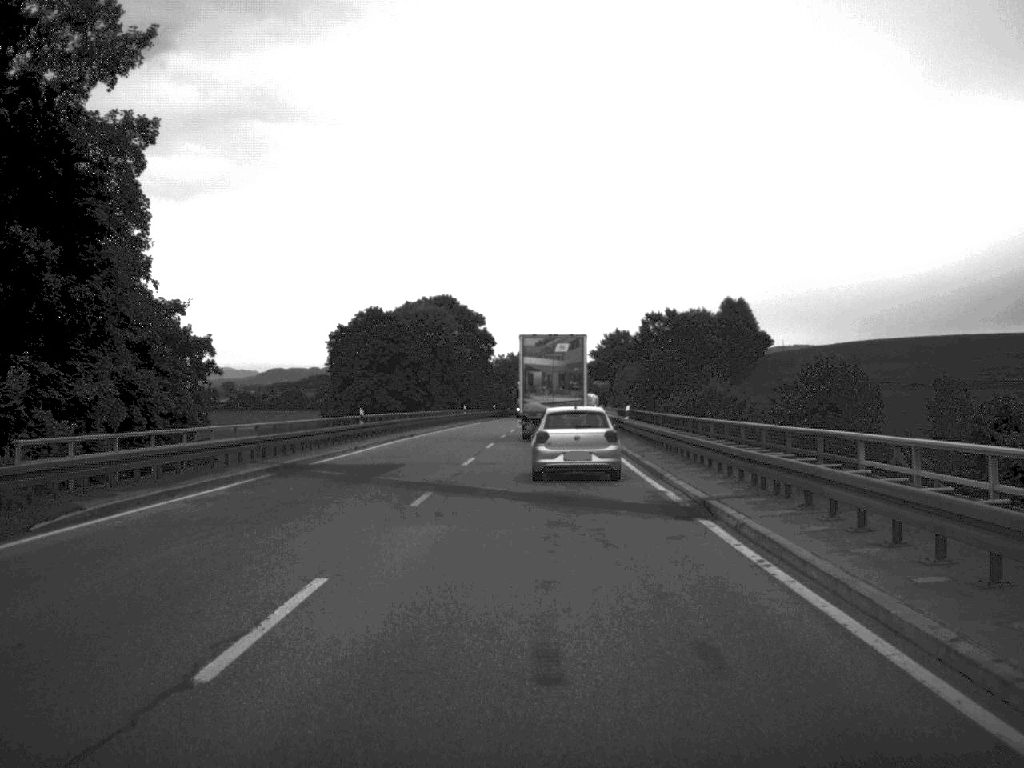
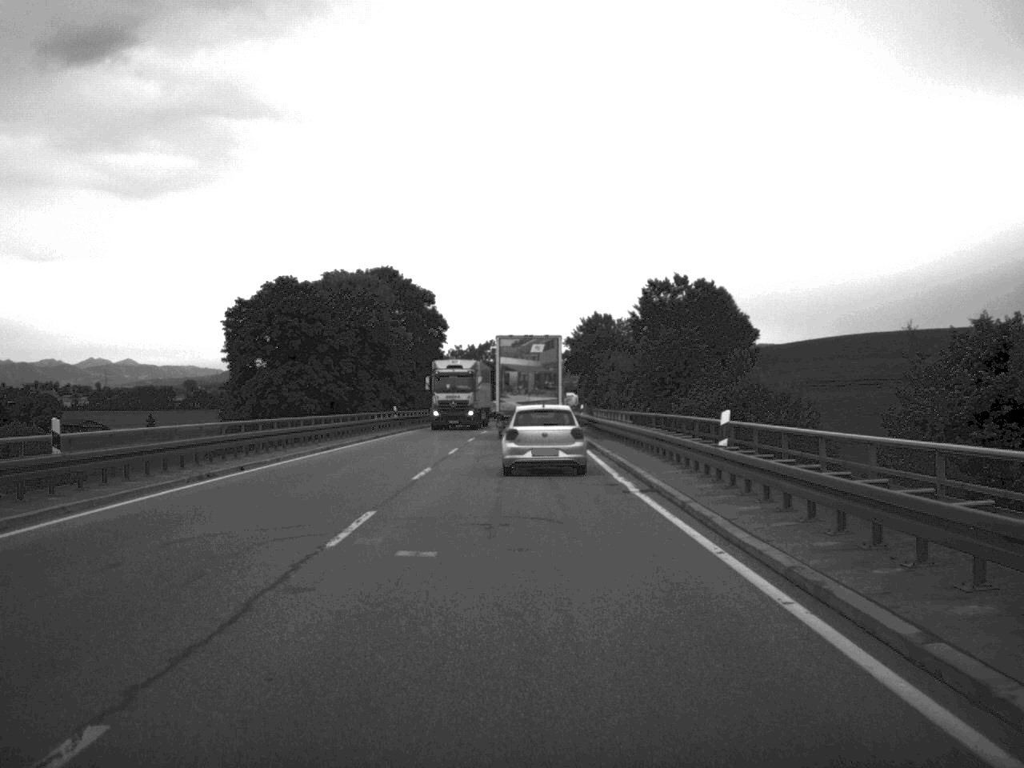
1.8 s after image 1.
(+0.4, +29.2) m; +1°
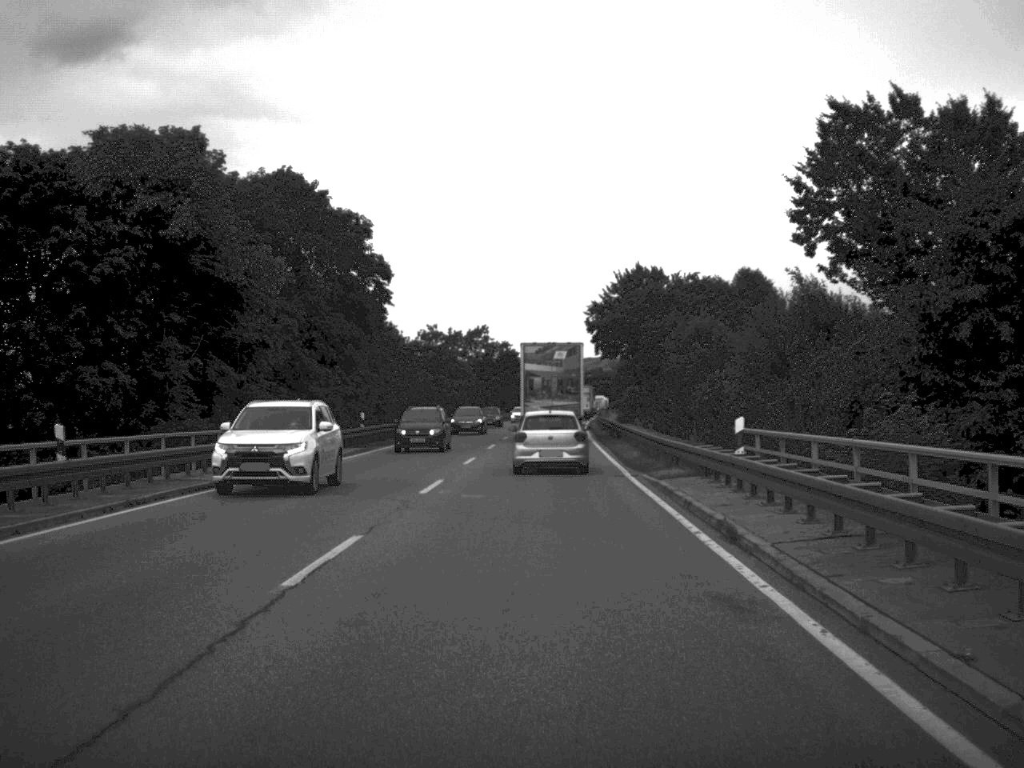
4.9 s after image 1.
(-0.1, +49.6) m; 0°
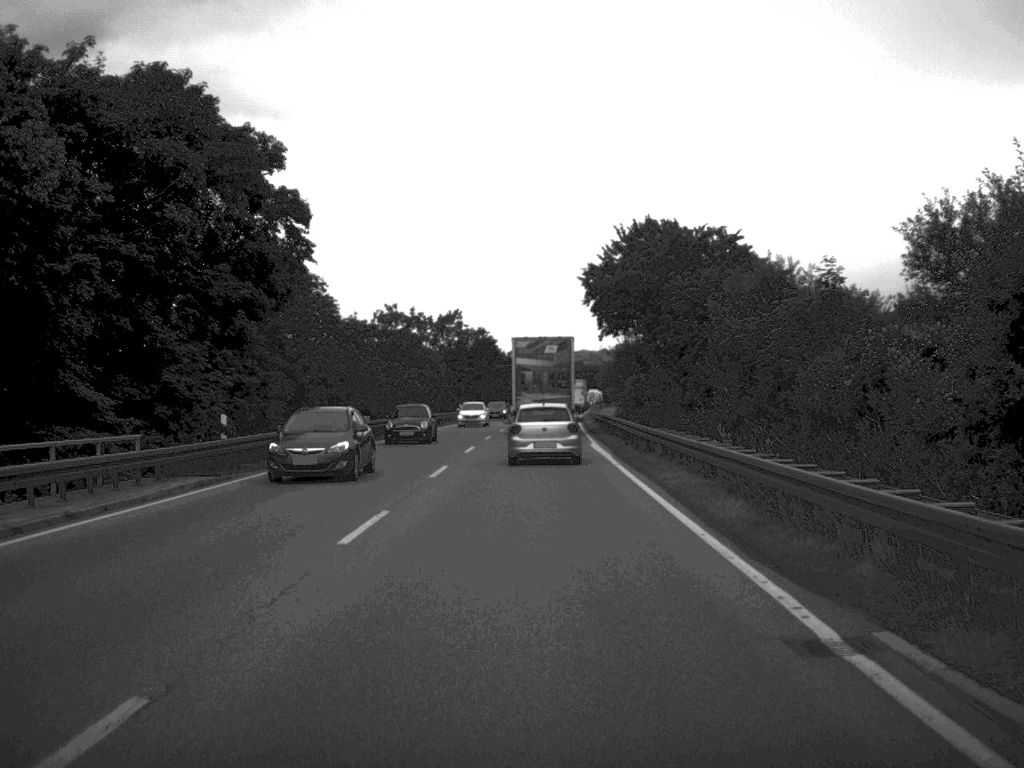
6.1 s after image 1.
(+0.1, +20.0) m; +1°
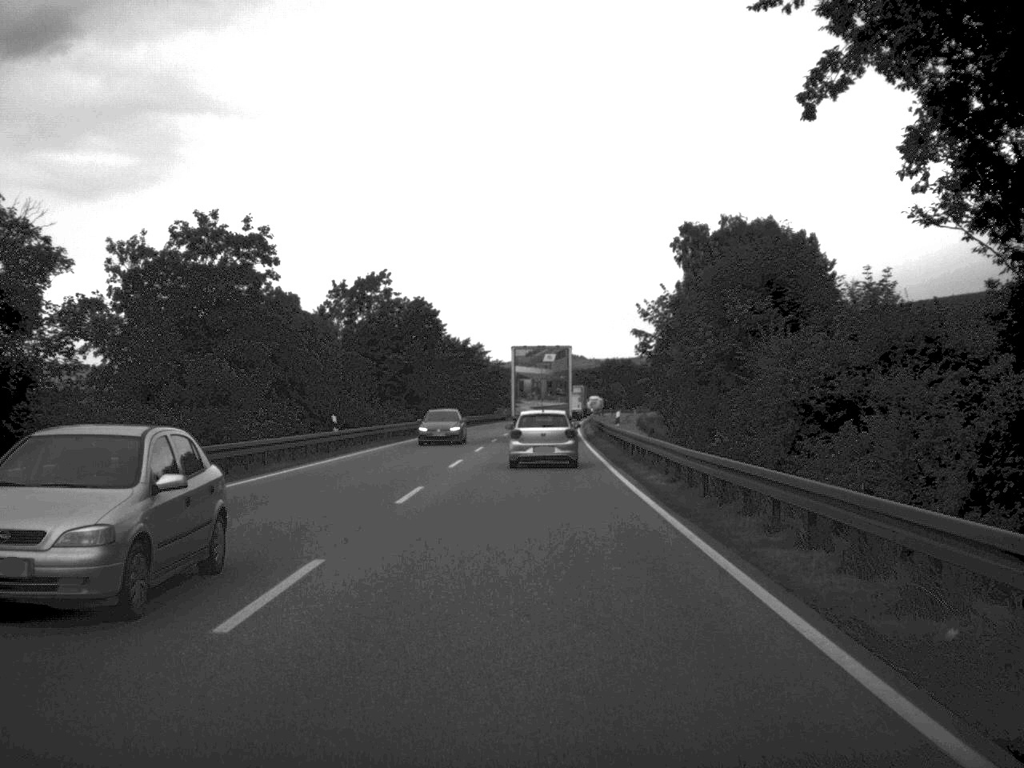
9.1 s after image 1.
(+0.5, +52.2) m; +1°
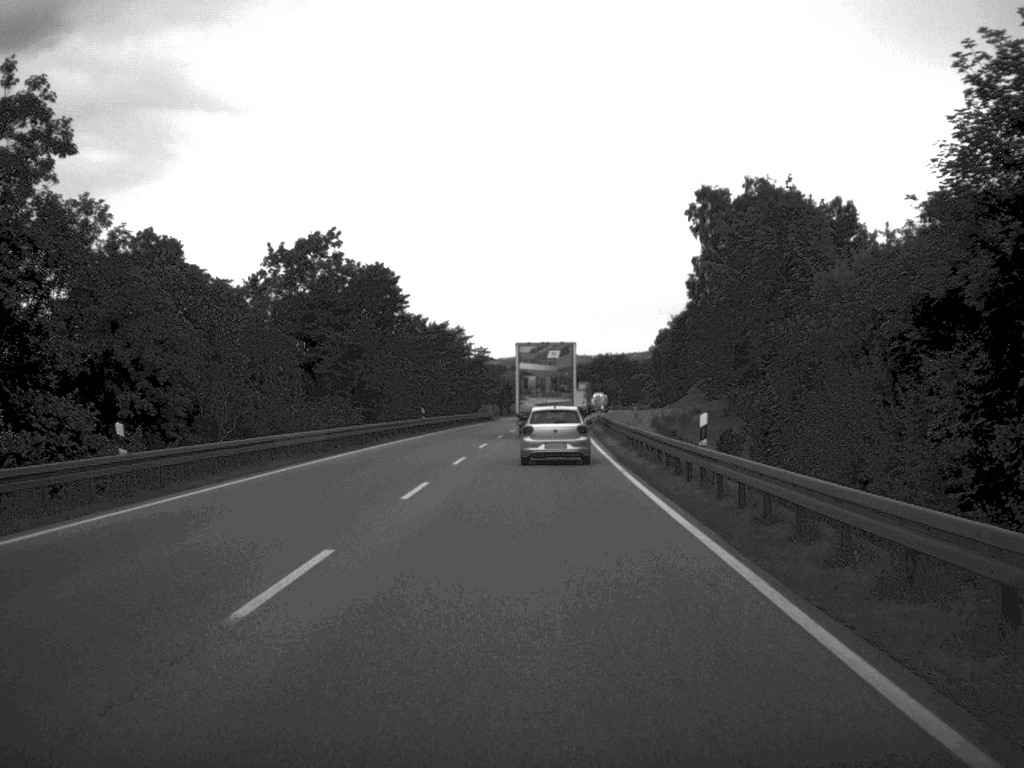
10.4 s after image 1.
(+0.1, +23.3) m; 0°
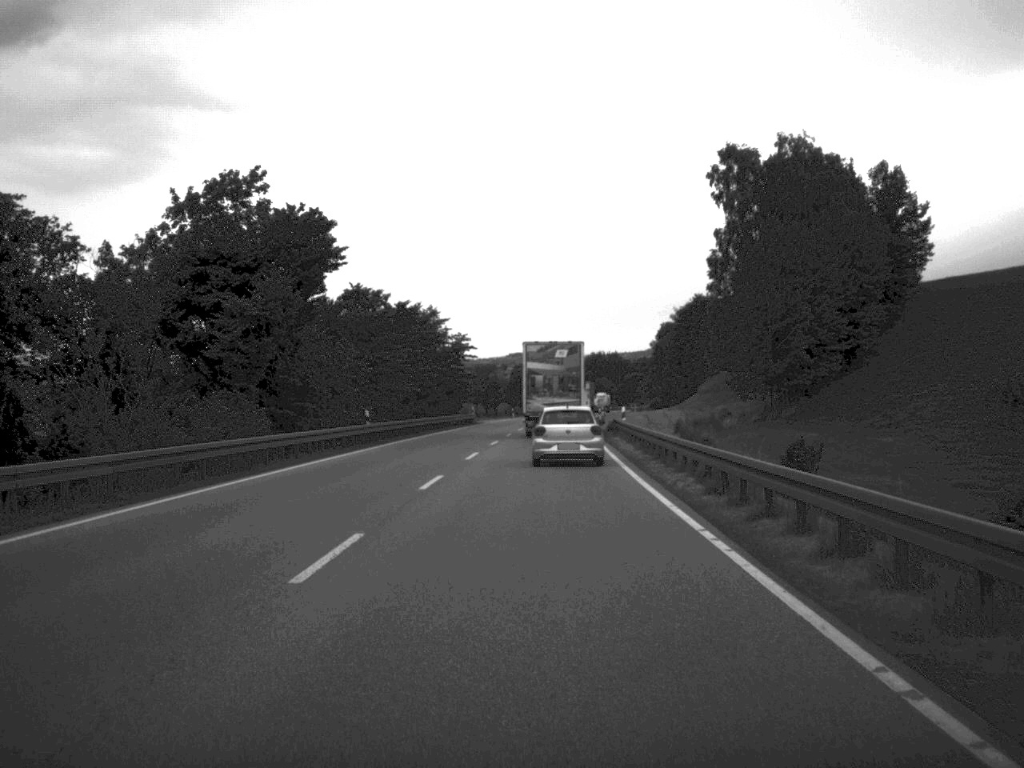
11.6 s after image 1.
(+0.1, +21.2) m; 0°
